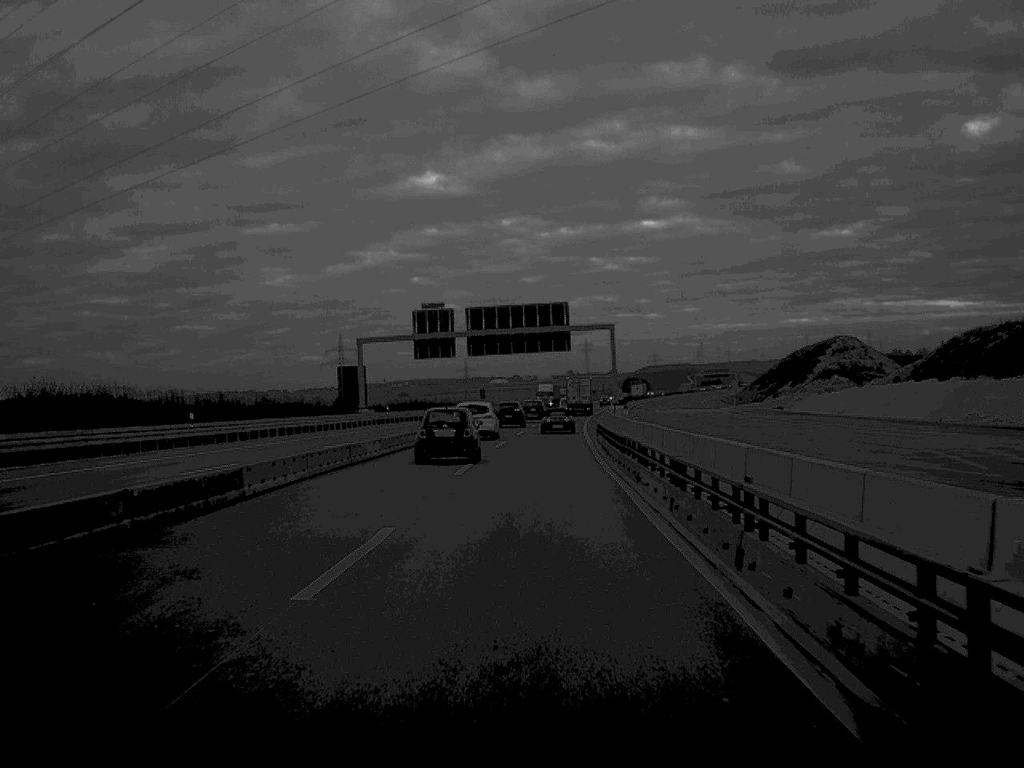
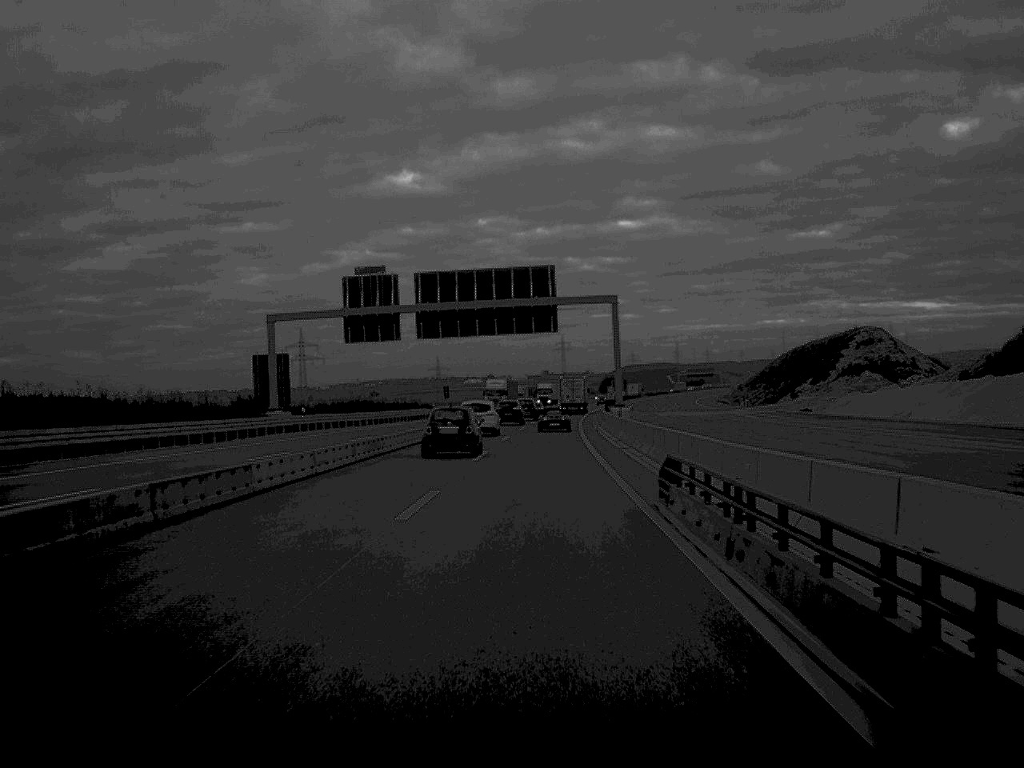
(+0.2, +29.1) m; +1°
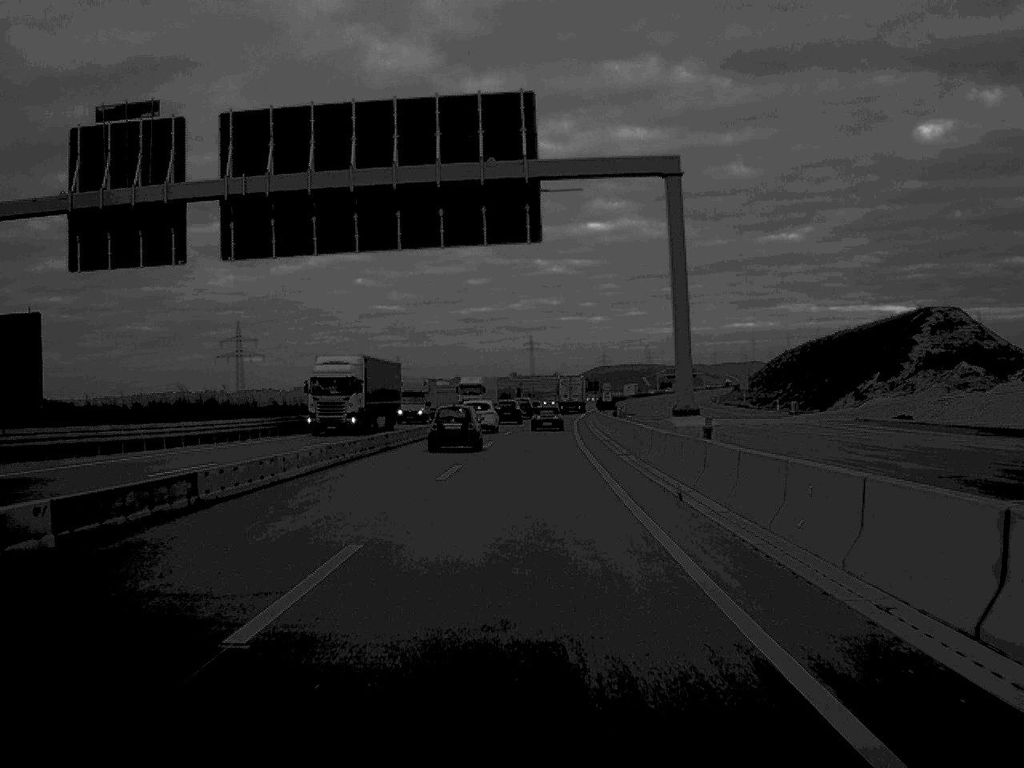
(+0.6, +45.1) m; +1°
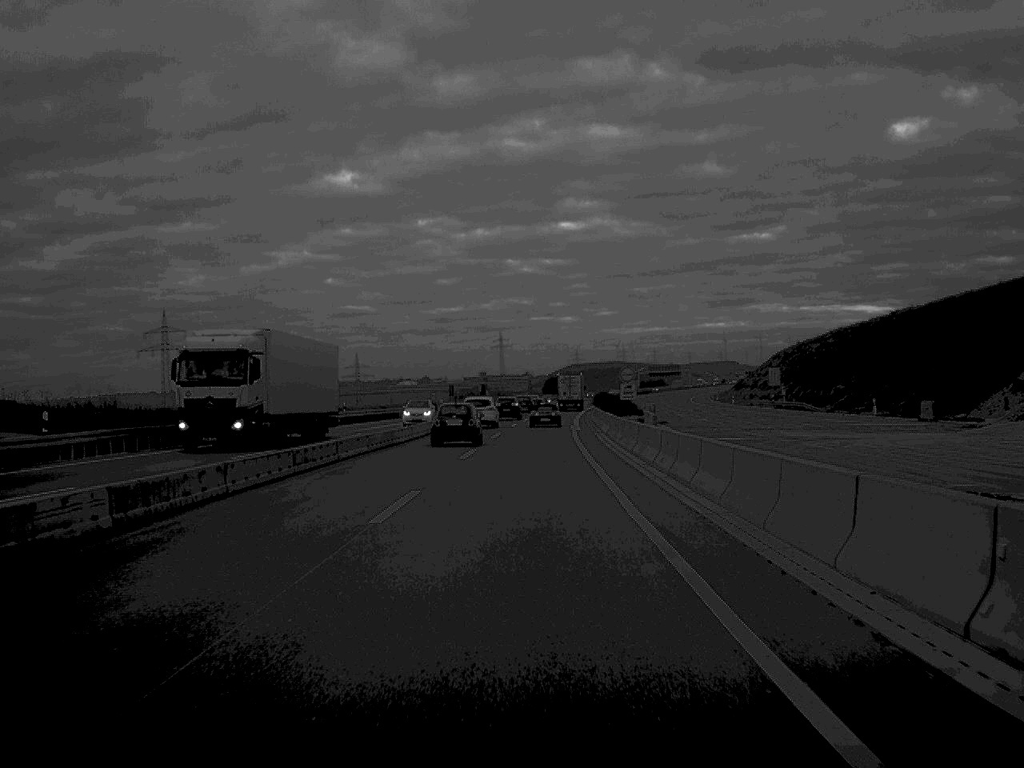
(+0.5, +45.7) m; +1°
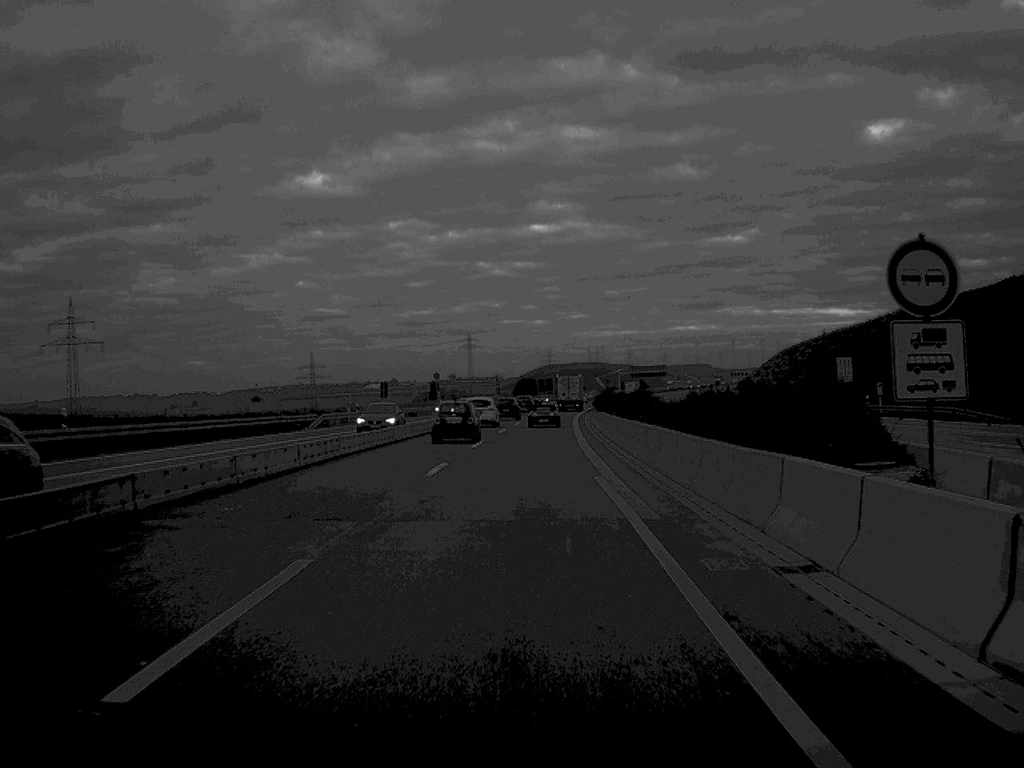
(+0.6, +46.4) m; +1°
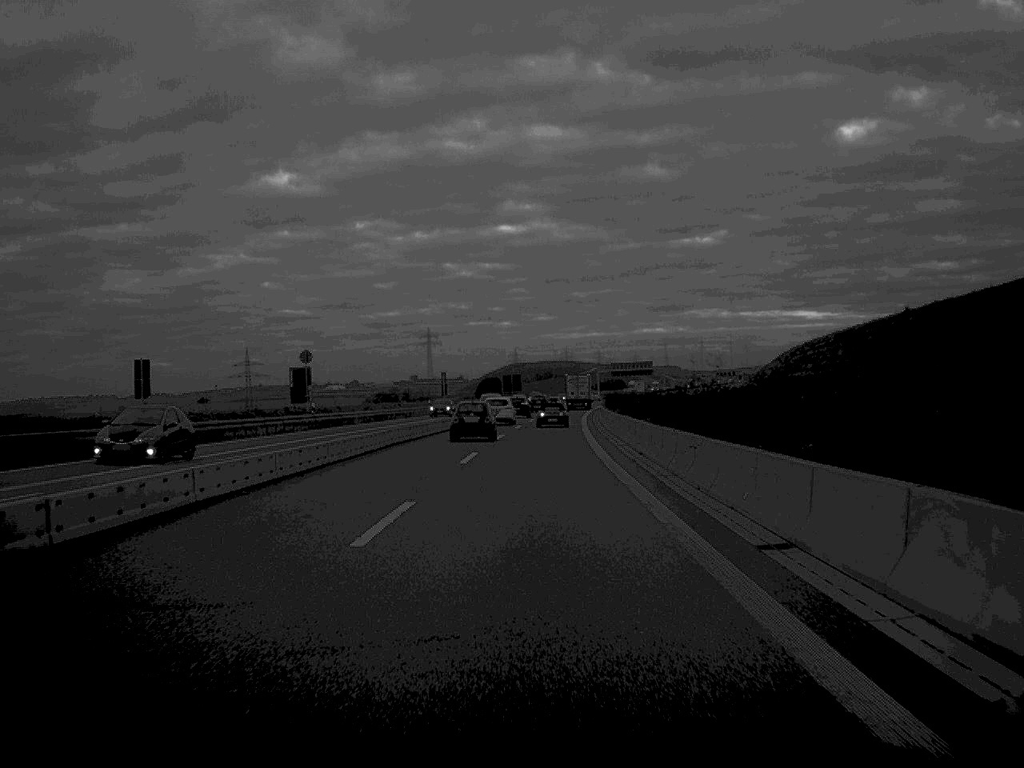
(+0.7, +63.6) m; +1°
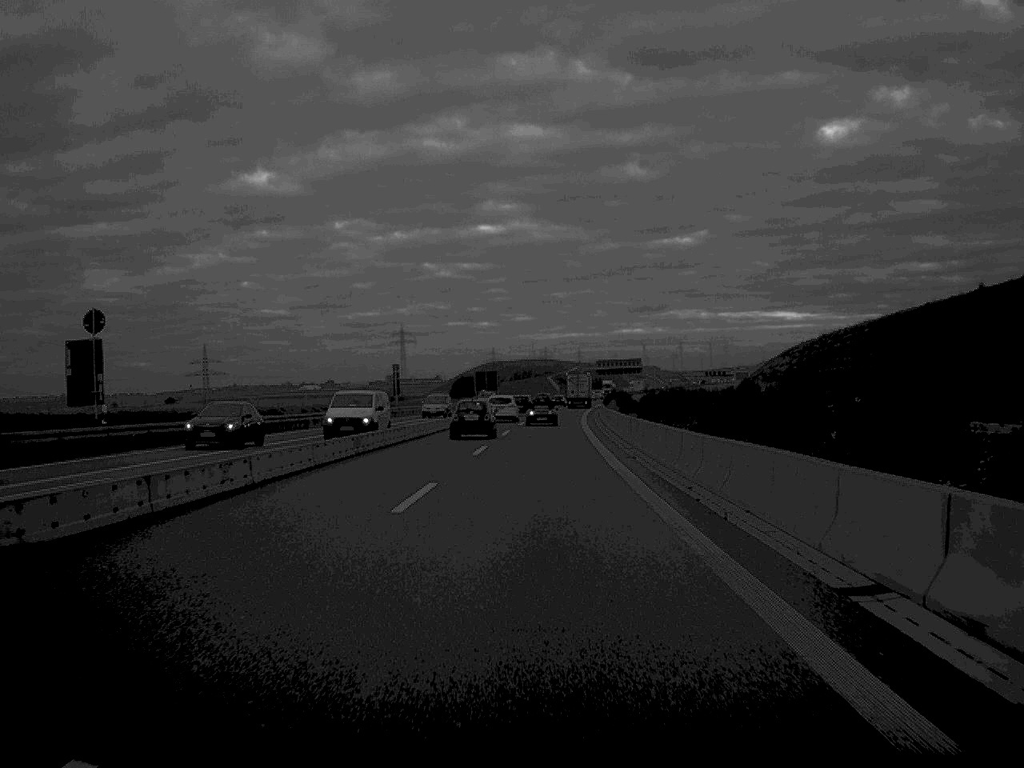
(+0.3, +32.2) m; +1°
